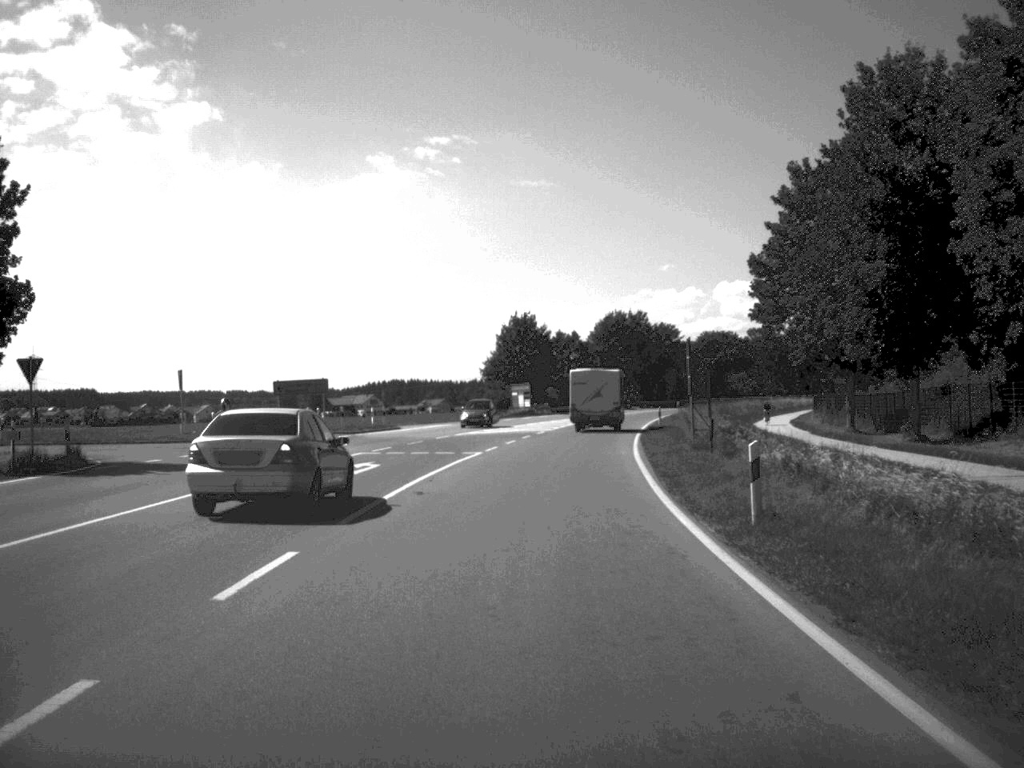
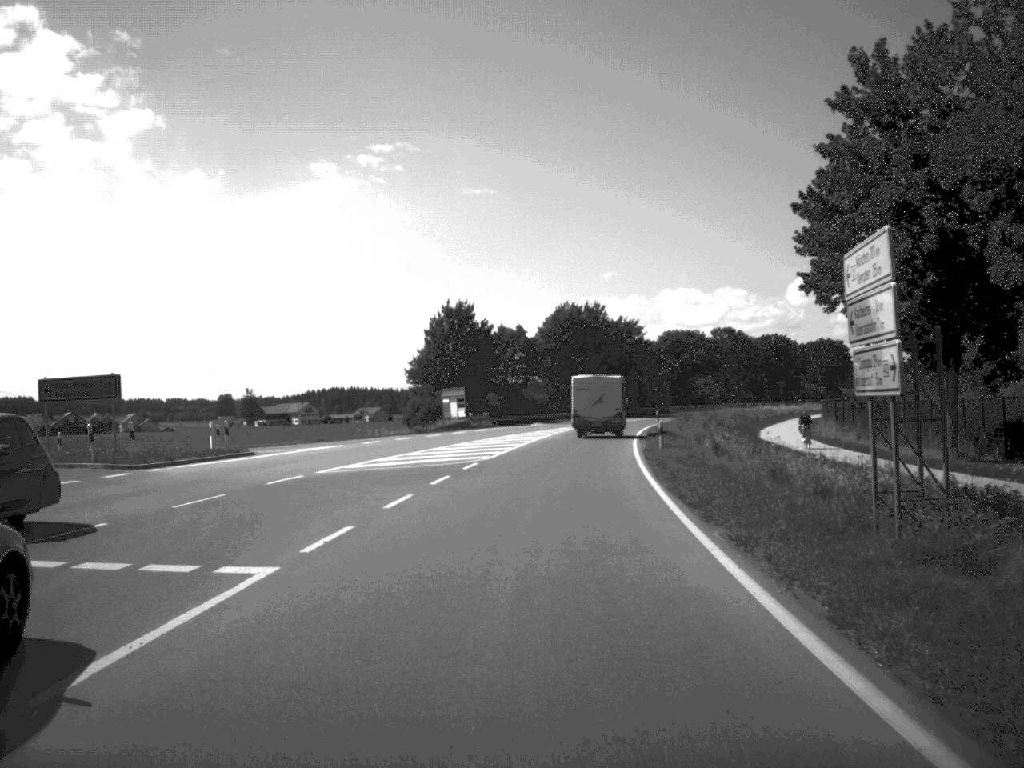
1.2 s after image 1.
(+0.5, +23.7) m; +2°
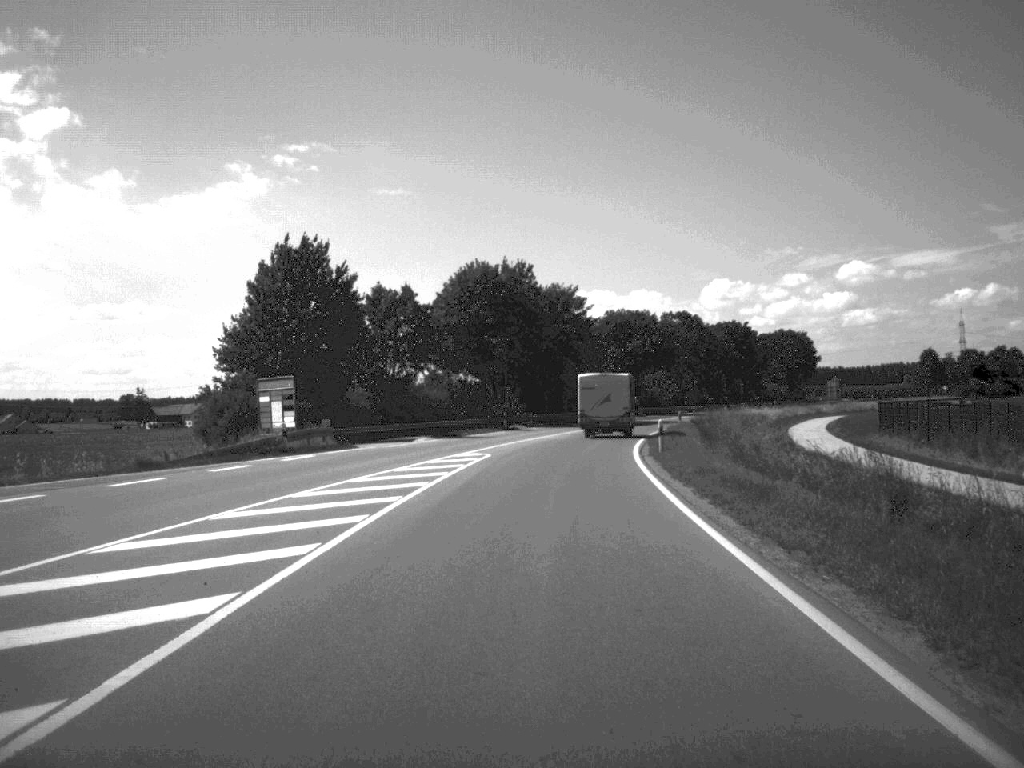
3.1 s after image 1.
(+1.3, +39.7) m; +4°
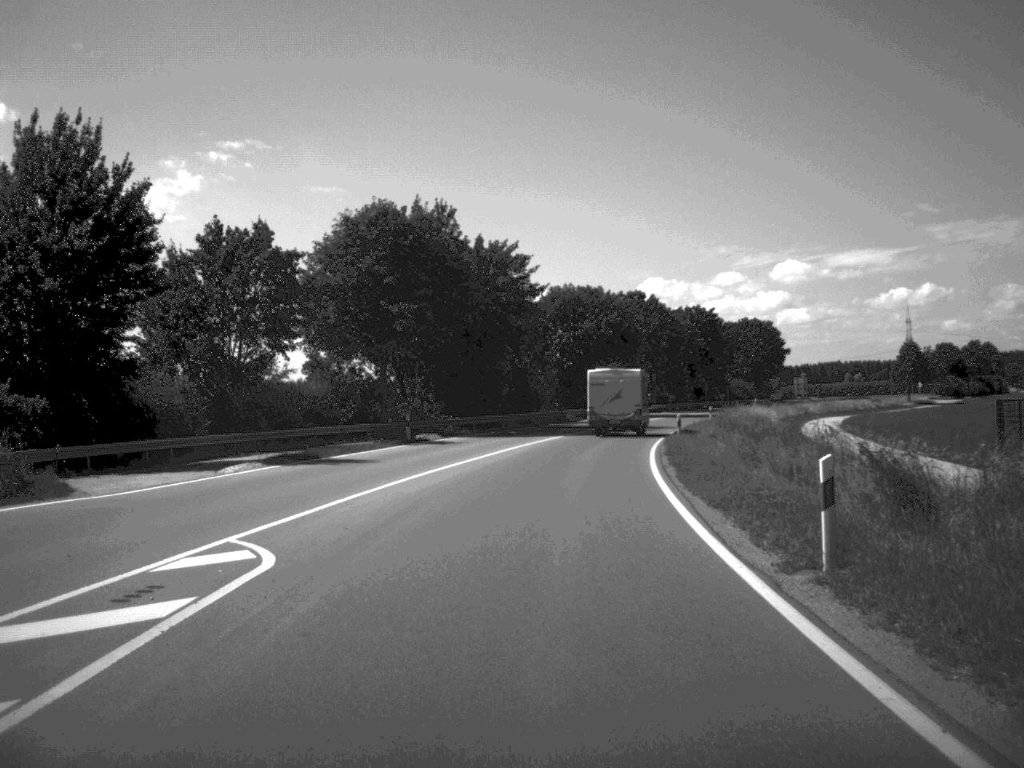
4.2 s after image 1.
(+0.6, +26.2) m; +3°
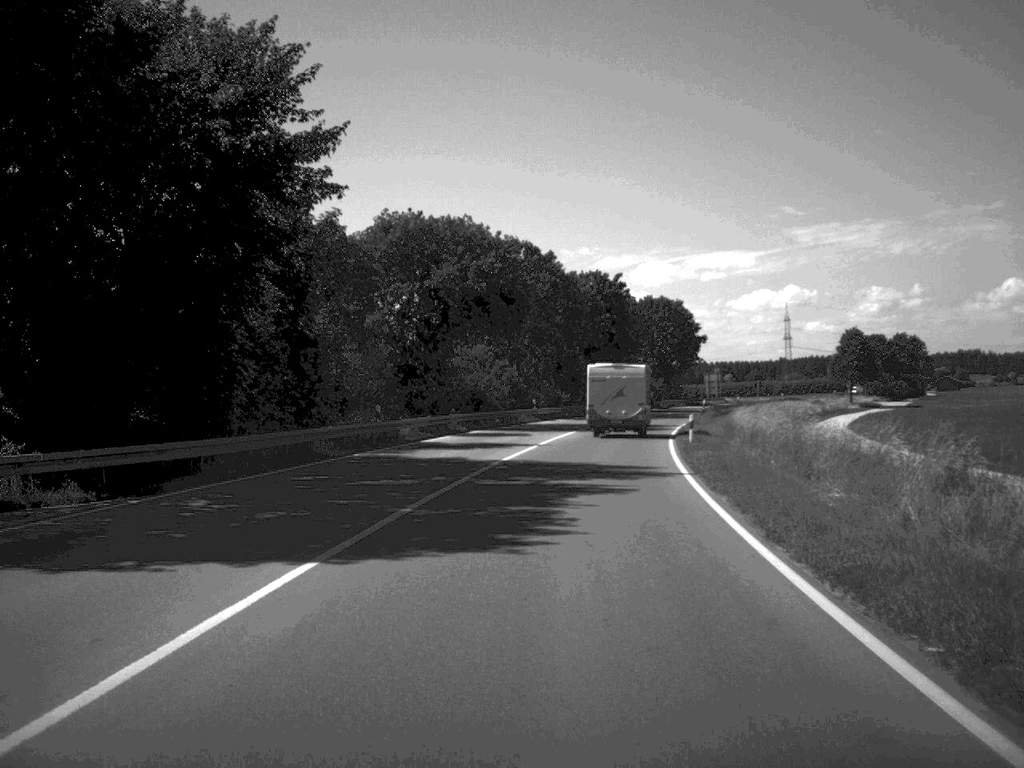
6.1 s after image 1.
(+2.1, +41.7) m; +6°
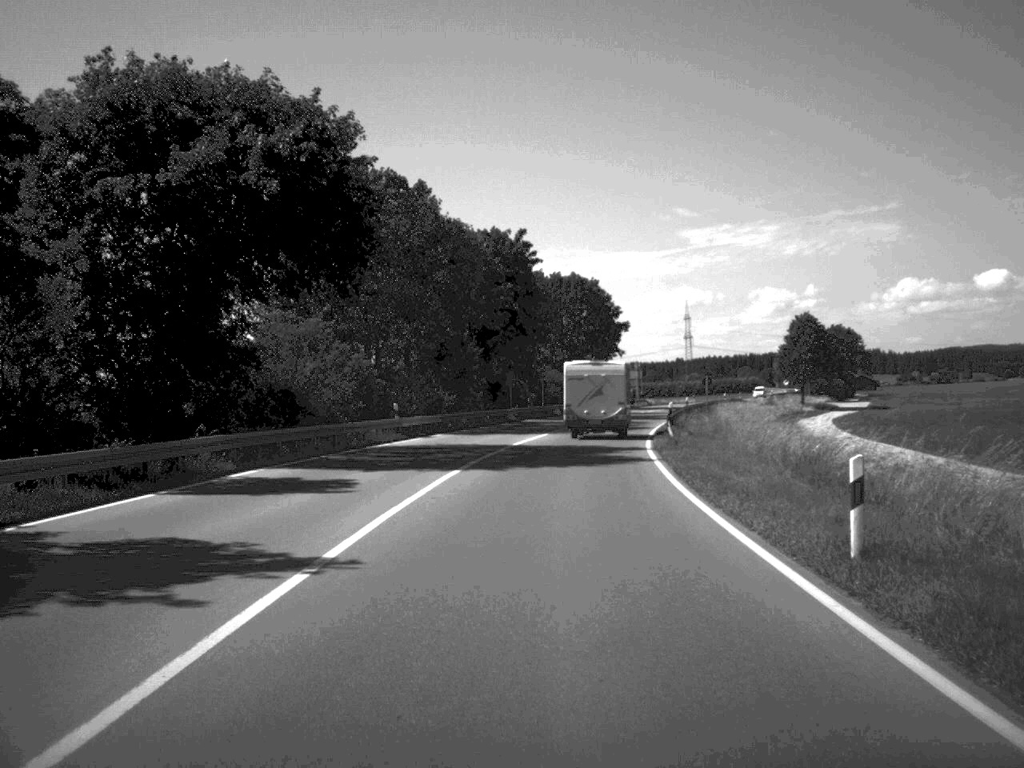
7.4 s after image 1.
(+1.3, +29.1) m; +5°
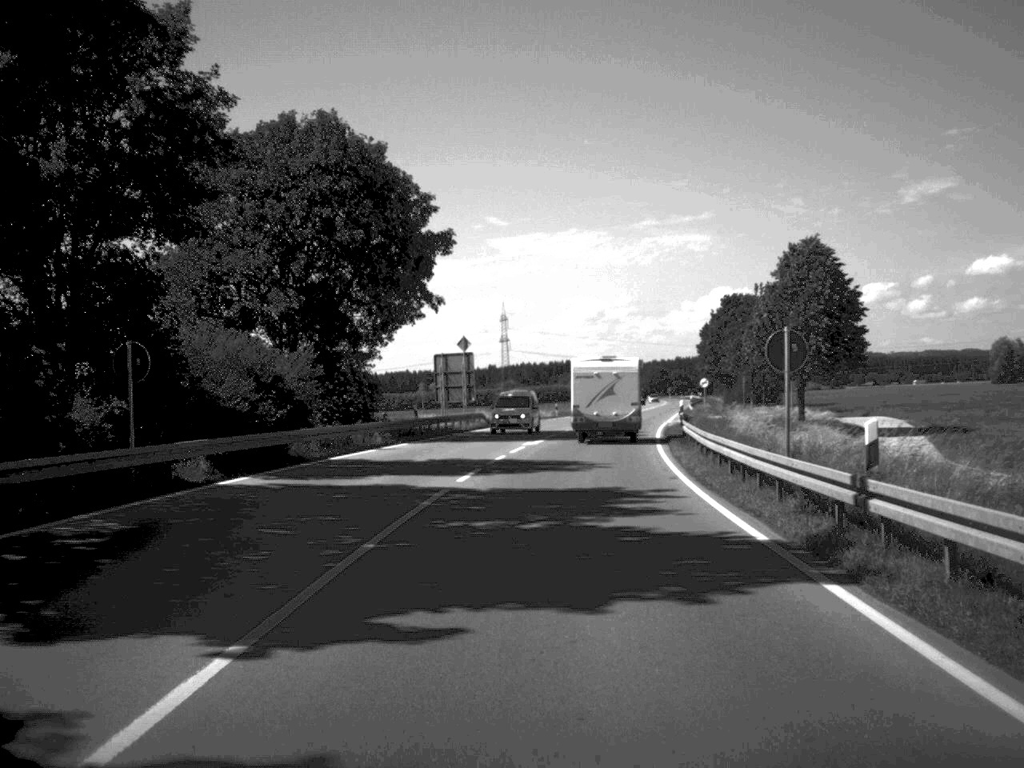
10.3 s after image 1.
(+4.7, +67.4) m; +8°
